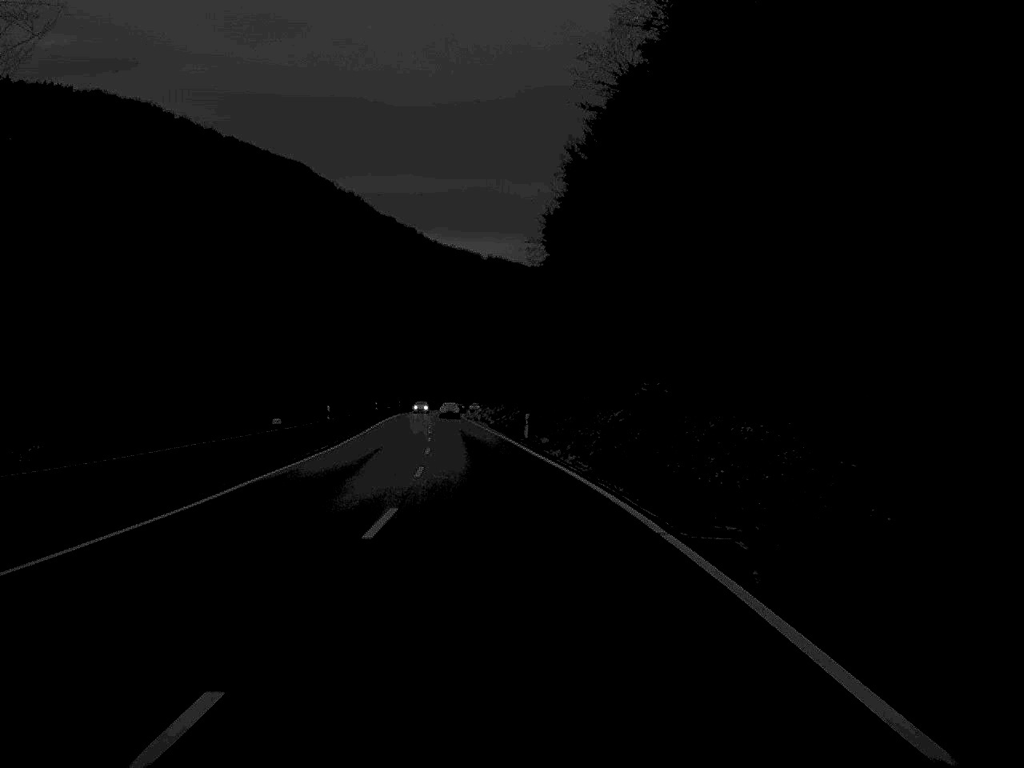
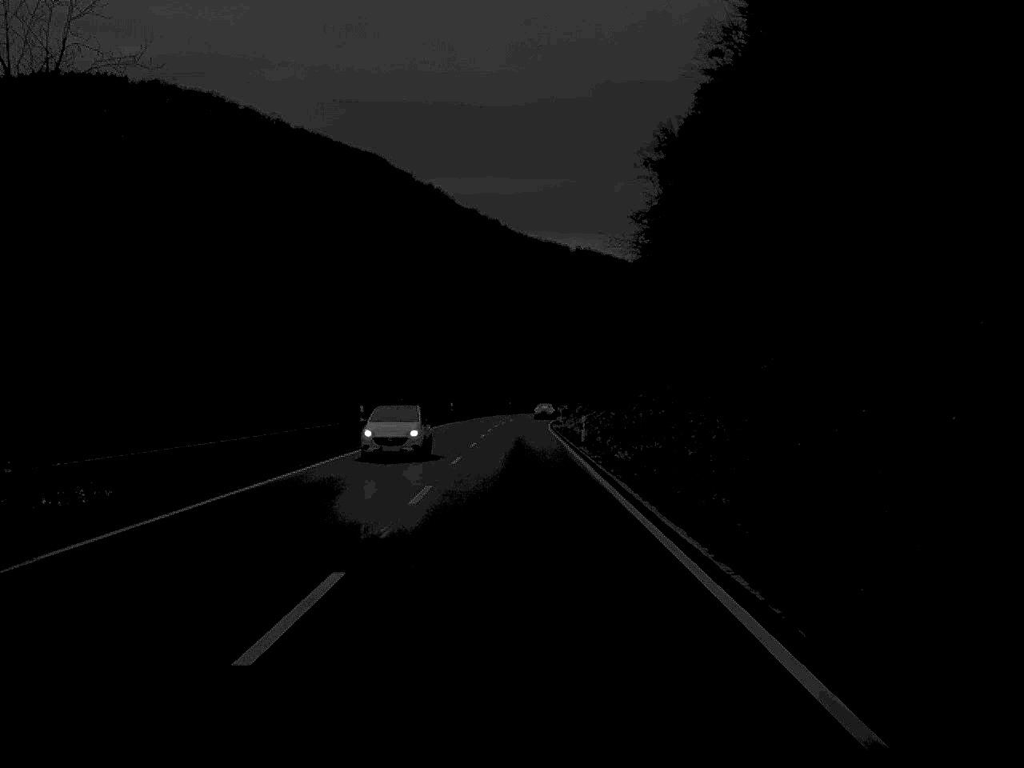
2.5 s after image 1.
(-2.3, +55.1) m; -4°
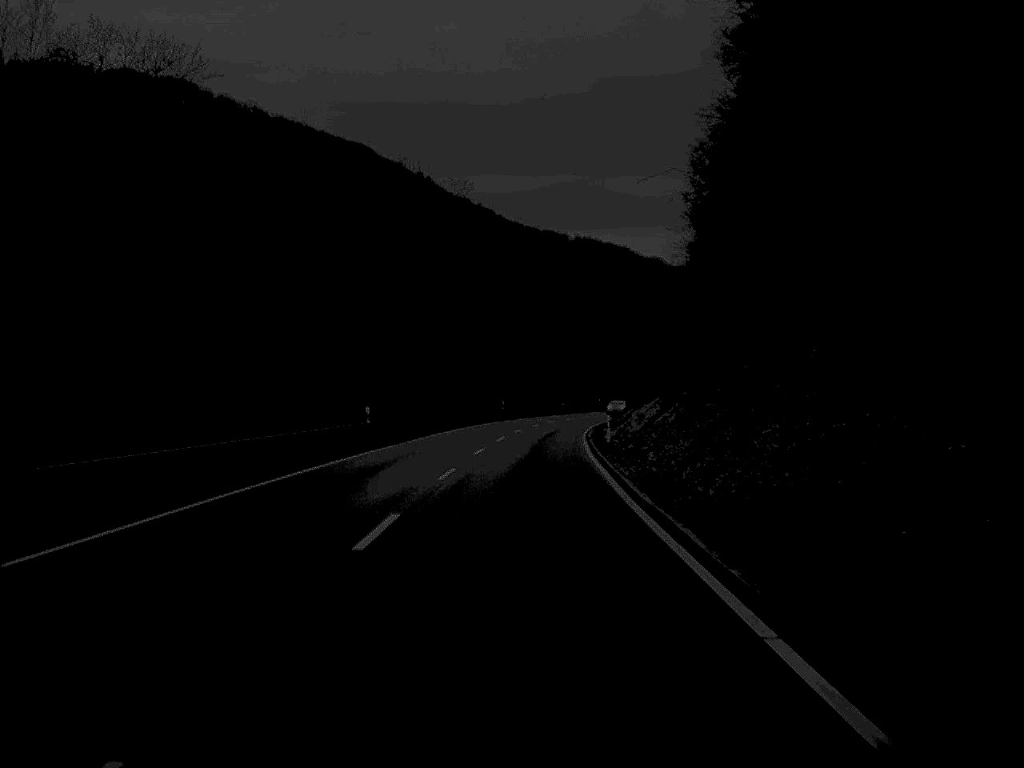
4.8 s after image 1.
(-0.1, +53.8) m; 0°
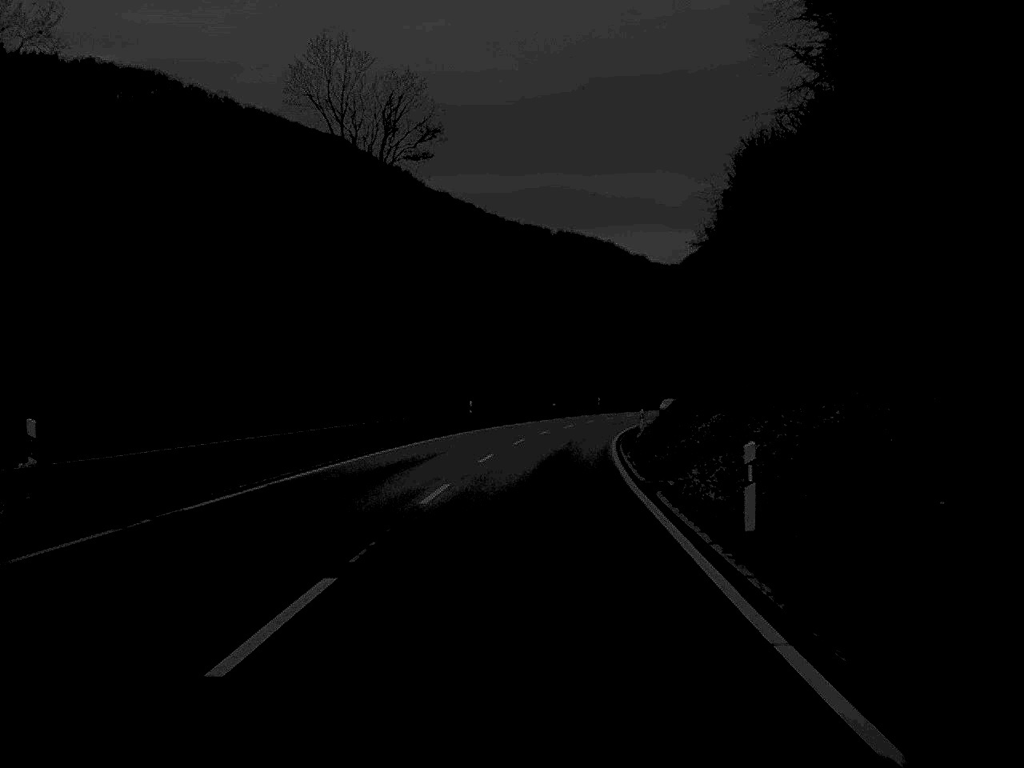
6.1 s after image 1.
(+0.2, +30.1) m; +1°
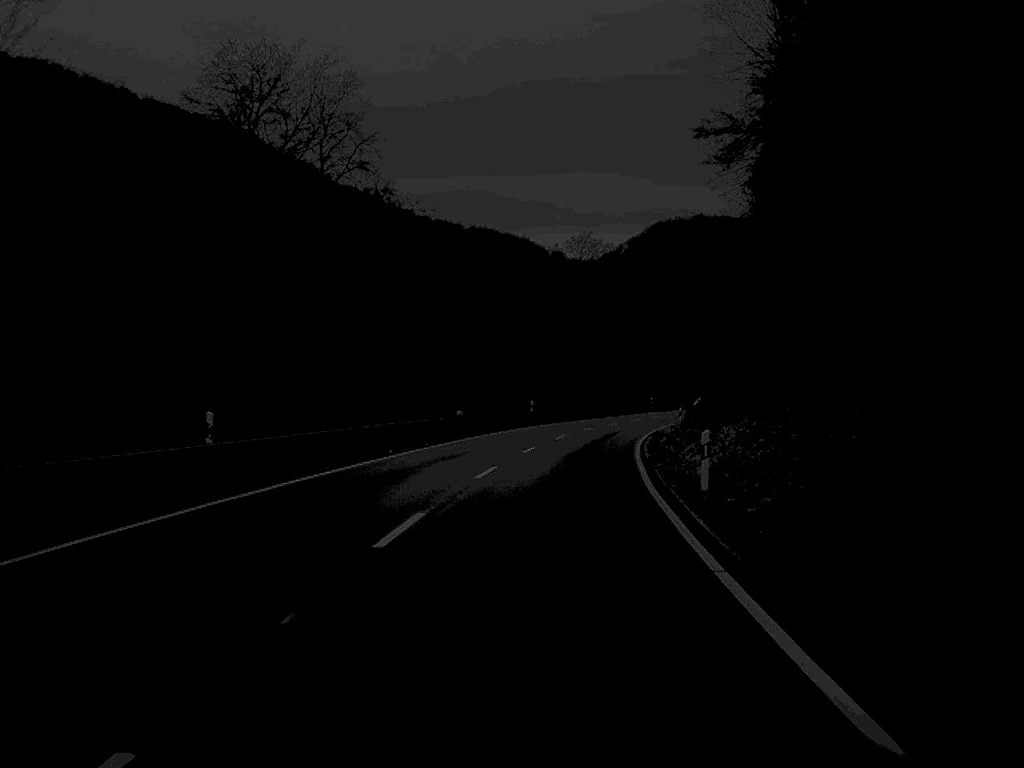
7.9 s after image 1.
(+1.2, +41.4) m; +4°
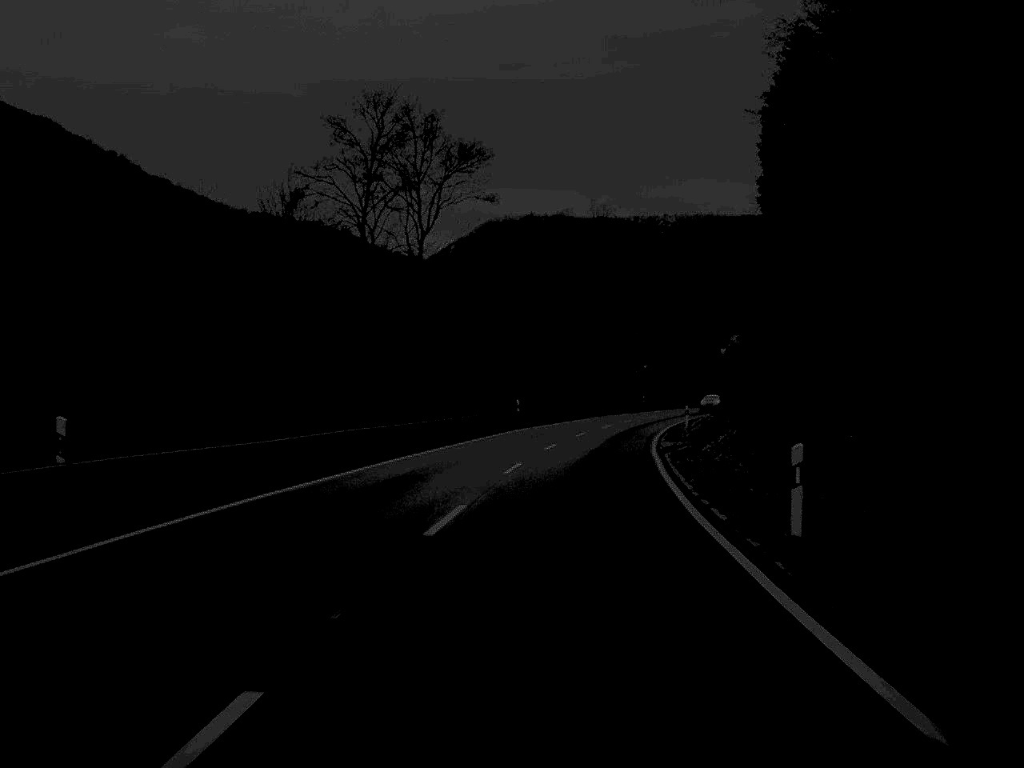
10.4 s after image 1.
(+3.8, +58.1) m; +8°
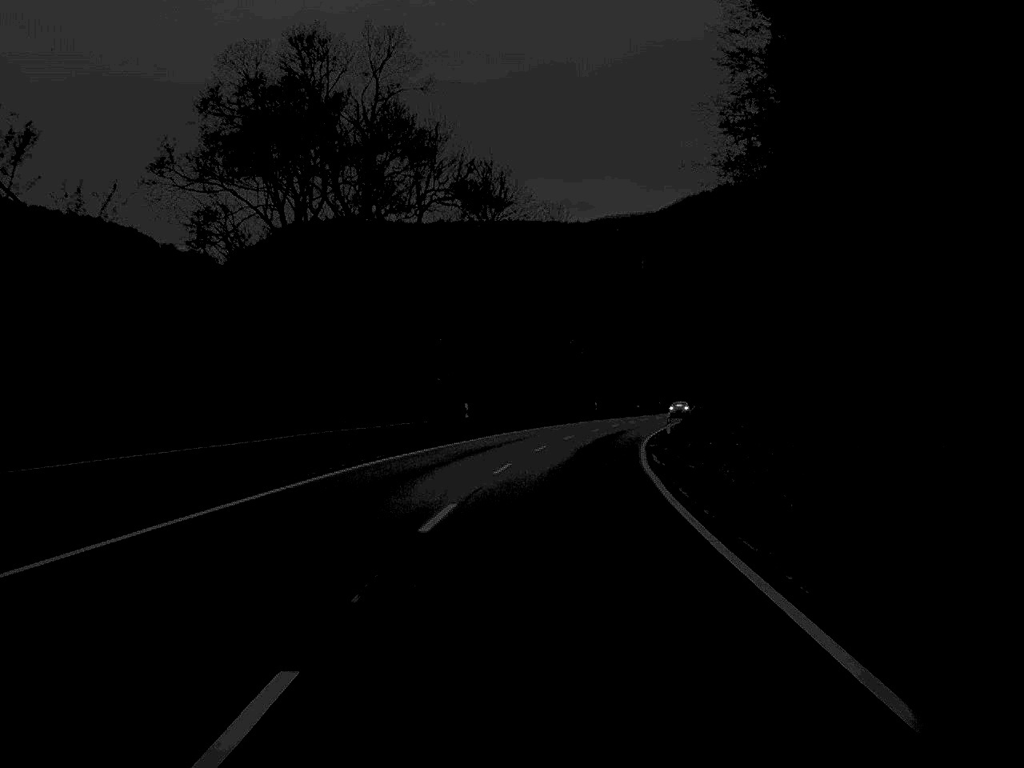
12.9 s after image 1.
(+4.6, +58.9) m; +9°
